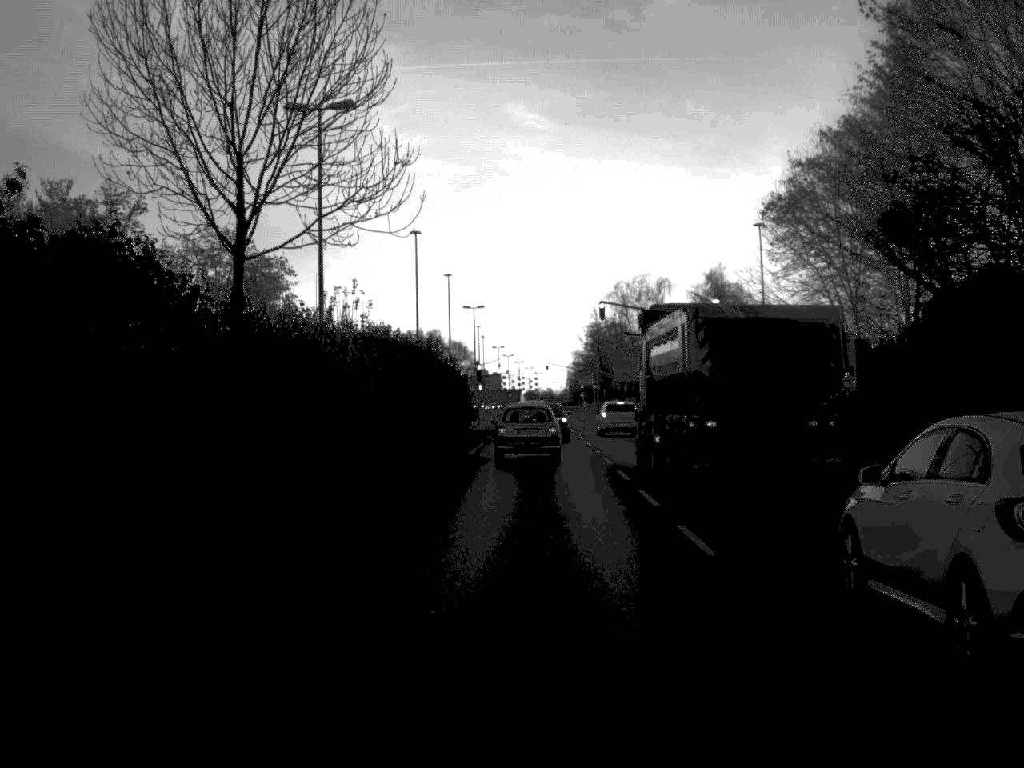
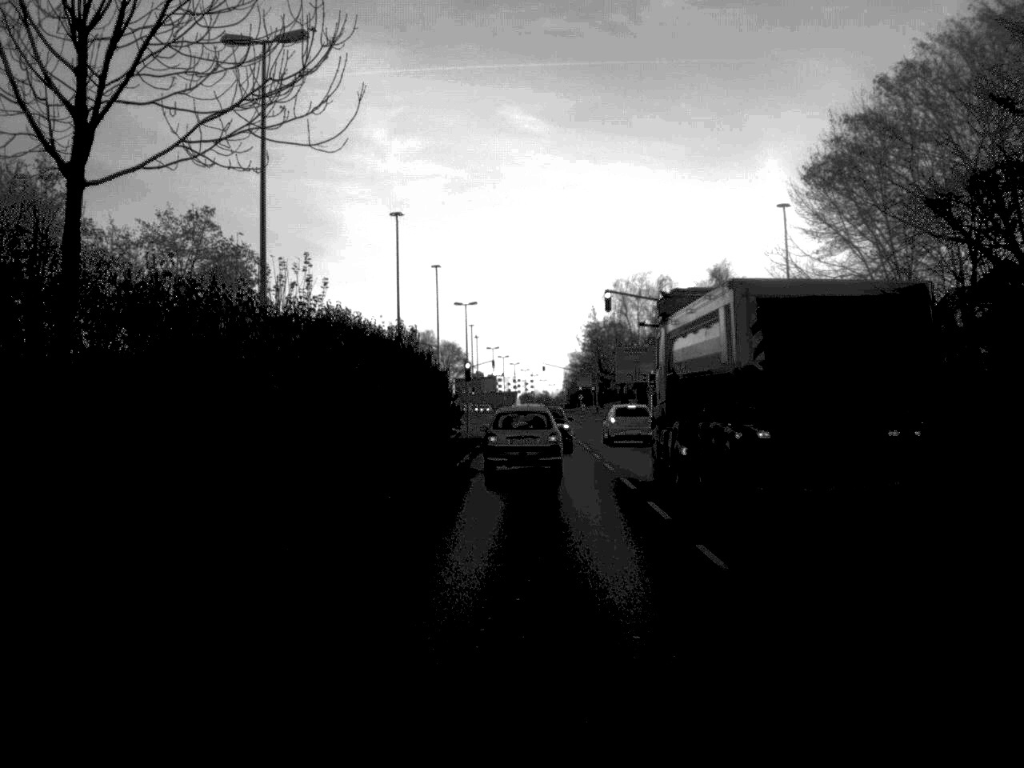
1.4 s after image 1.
(0.0, +7.7) m; 0°
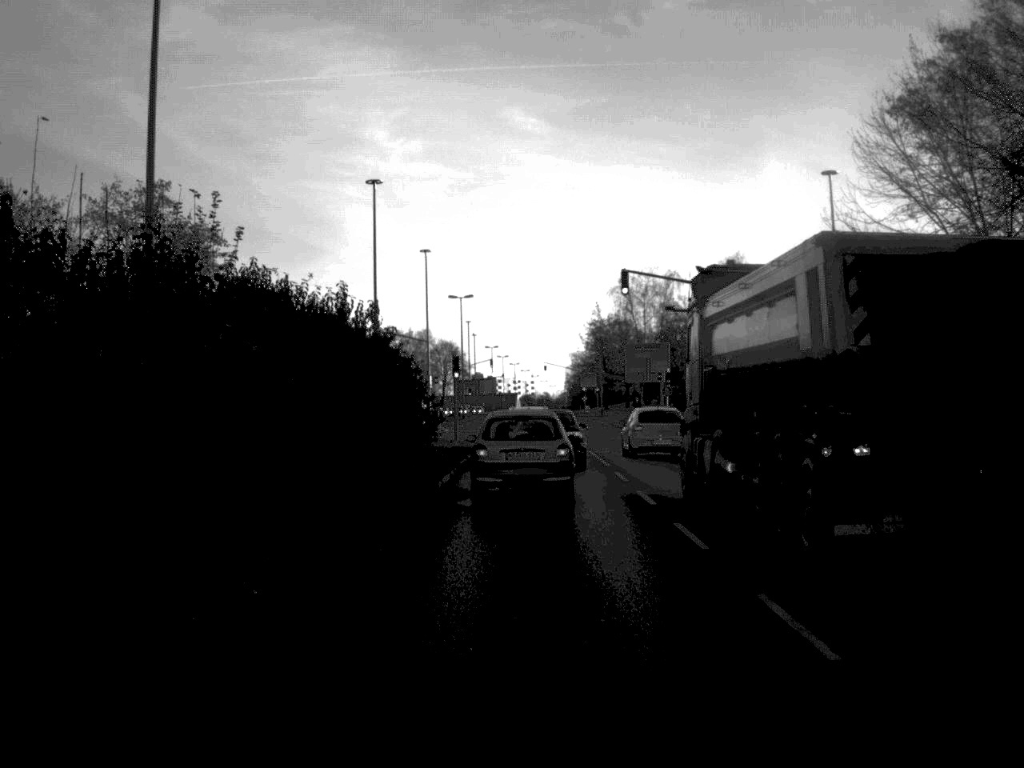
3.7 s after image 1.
(0.0, +9.0) m; 0°
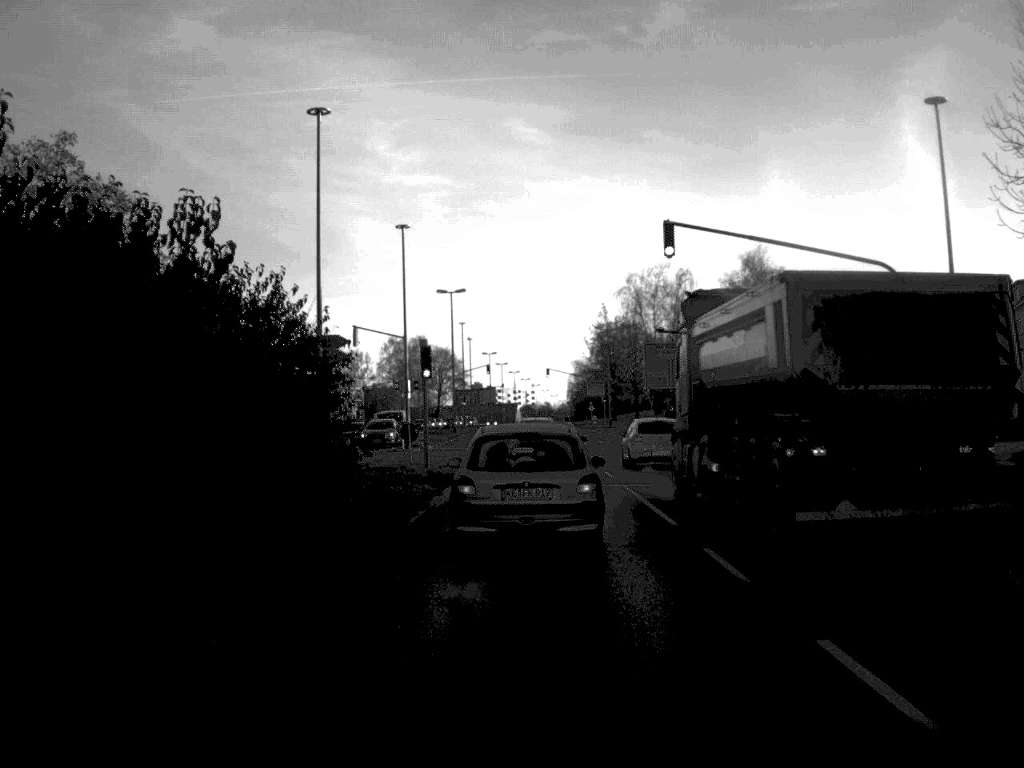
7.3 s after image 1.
(0.0, +13.9) m; 0°
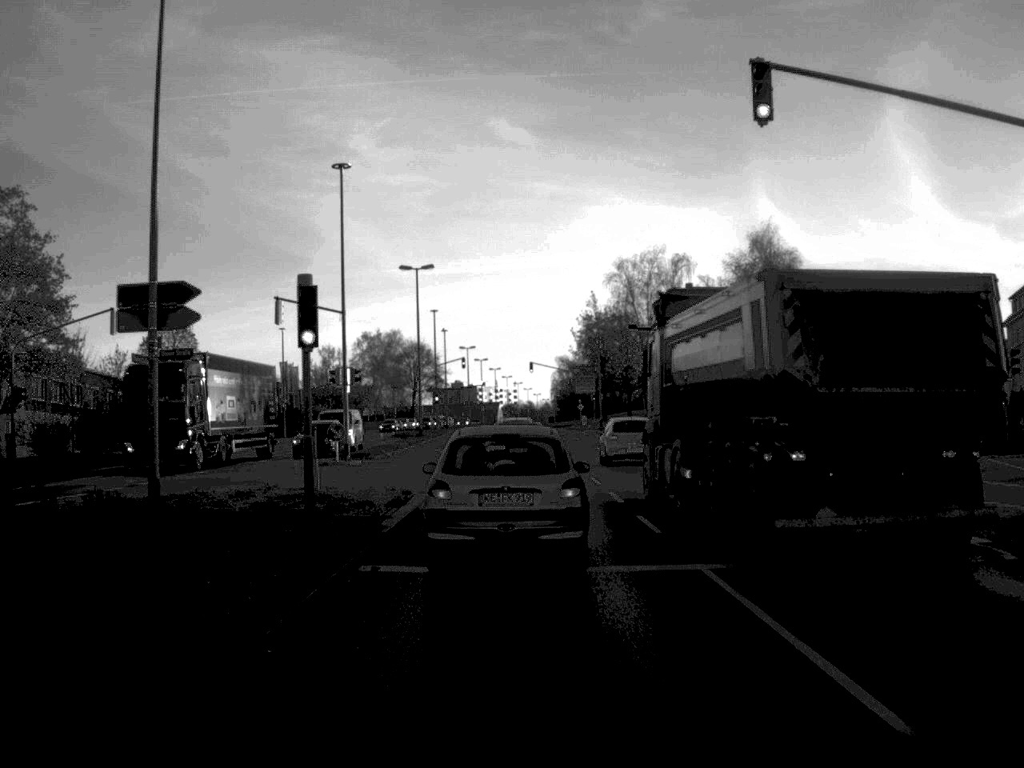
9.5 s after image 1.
(+0.1, +14.8) m; +1°
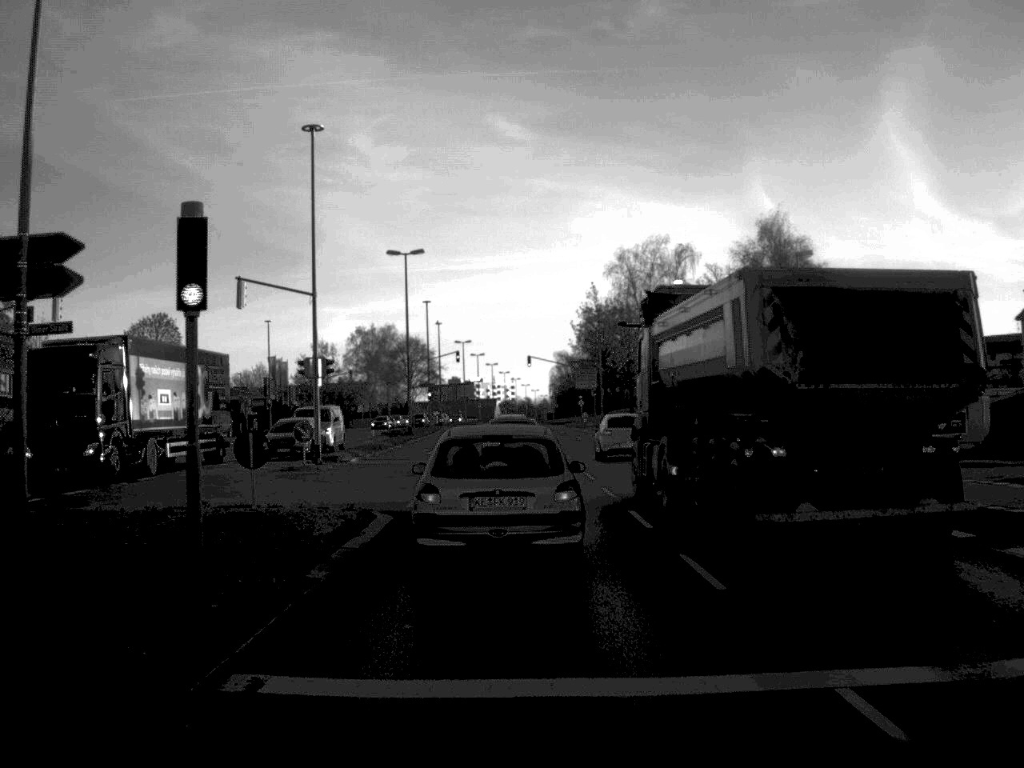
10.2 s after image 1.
(0.0, +5.8) m; 0°
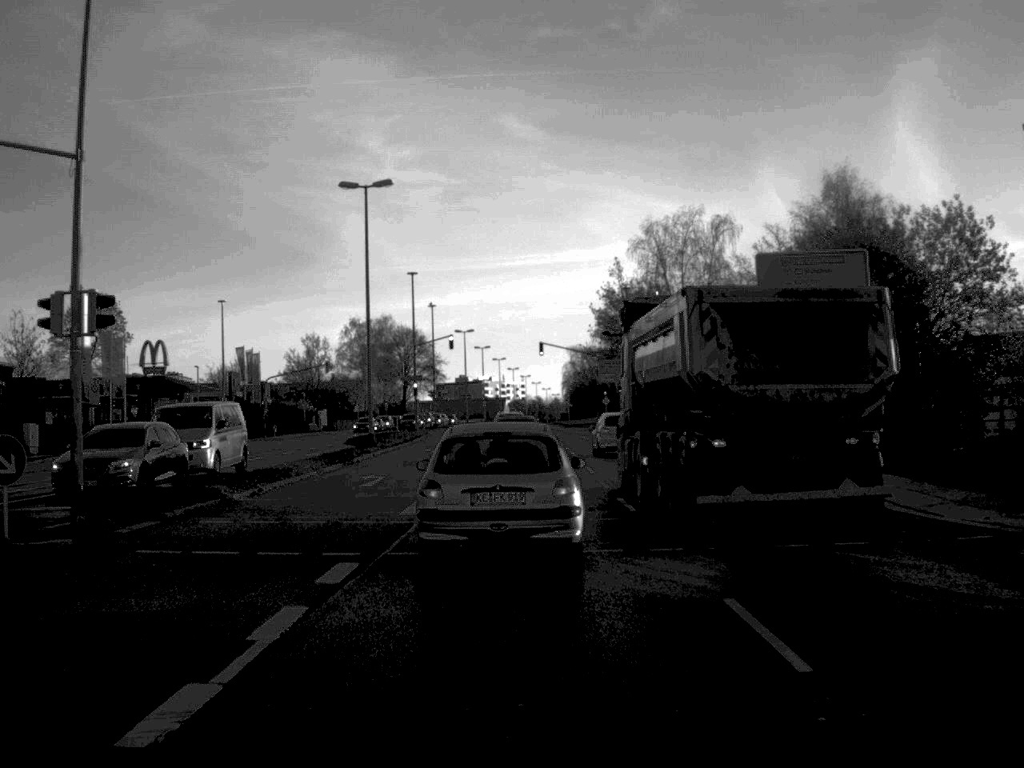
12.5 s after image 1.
(-0.1, +21.5) m; -1°
